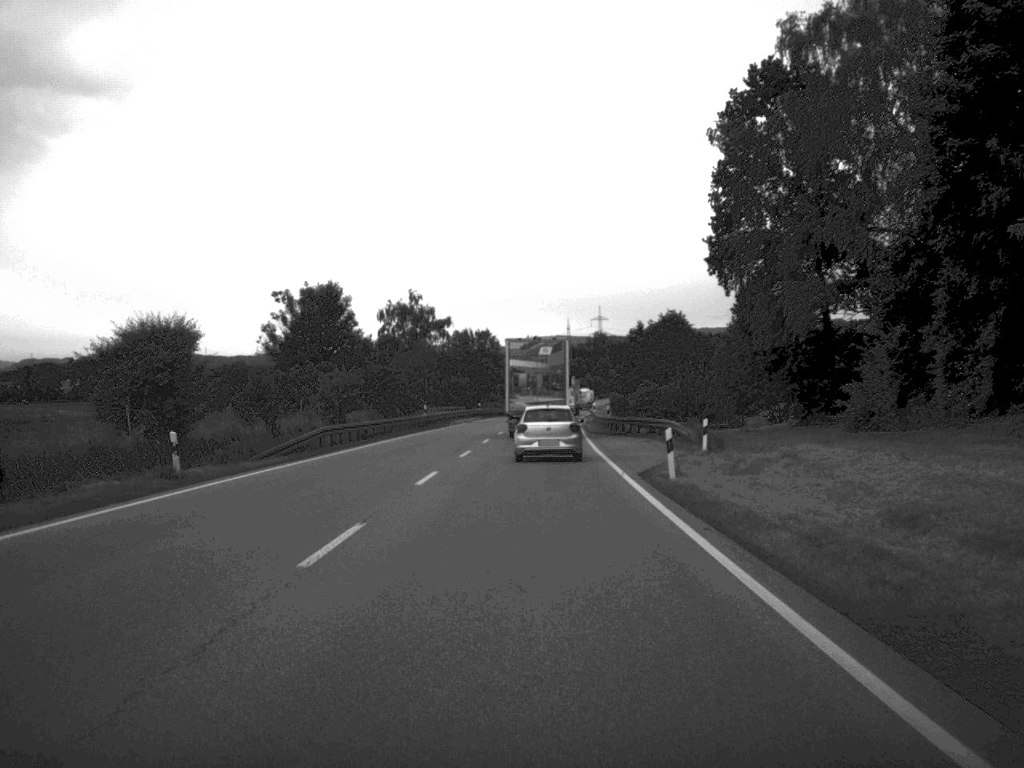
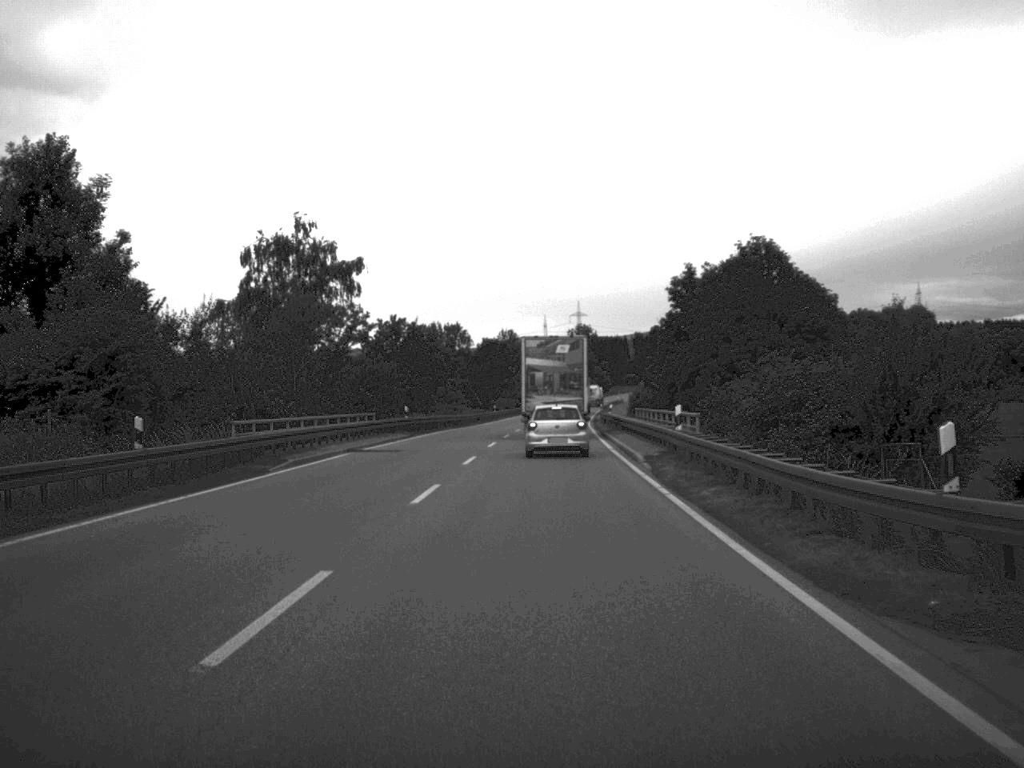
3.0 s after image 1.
(+0.3, +51.7) m; +1°
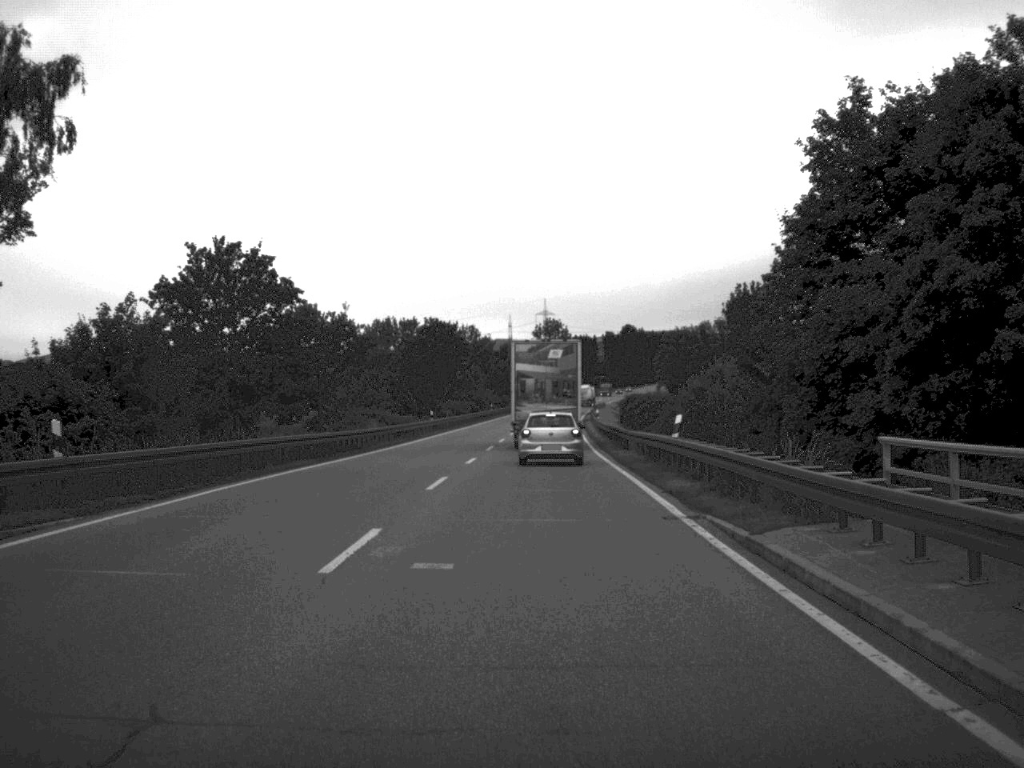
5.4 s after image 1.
(+0.5, +42.5) m; +1°
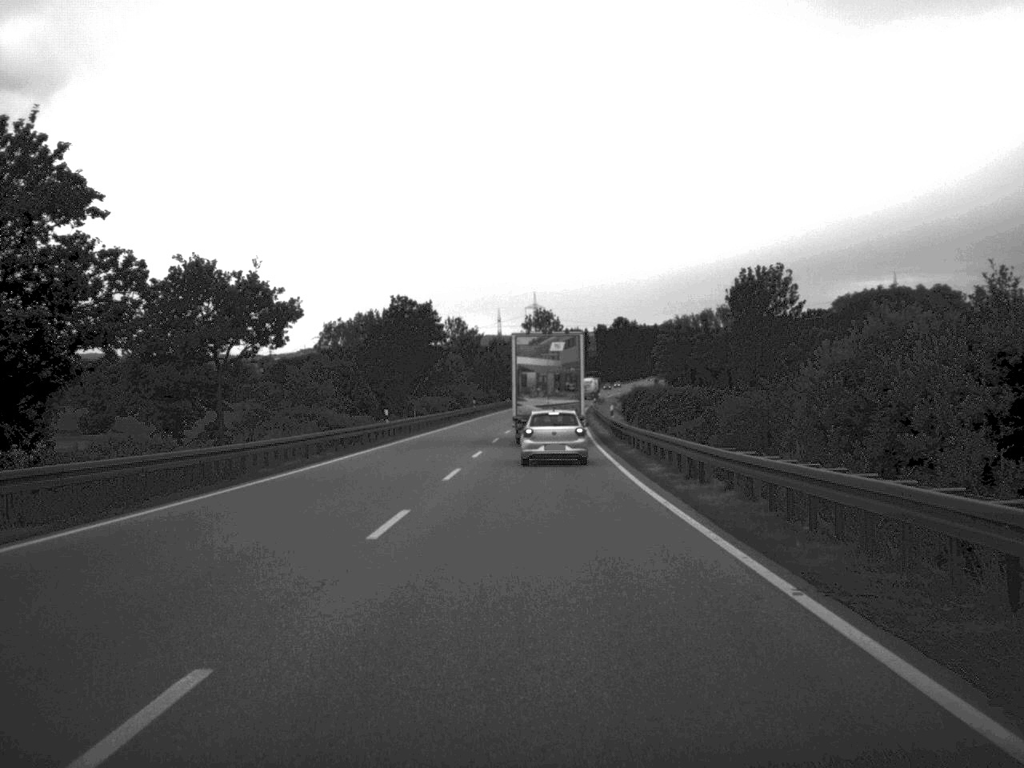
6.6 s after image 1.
(+0.1, +20.3) m; 0°
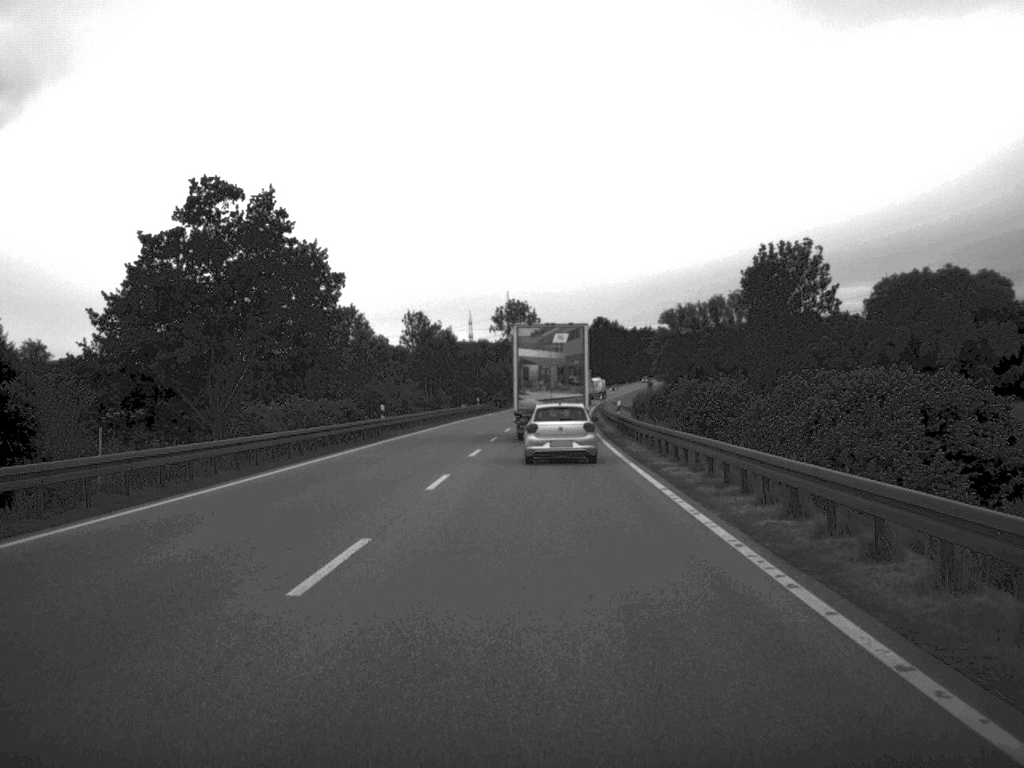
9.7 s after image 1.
(+0.5, +51.8) m; +1°
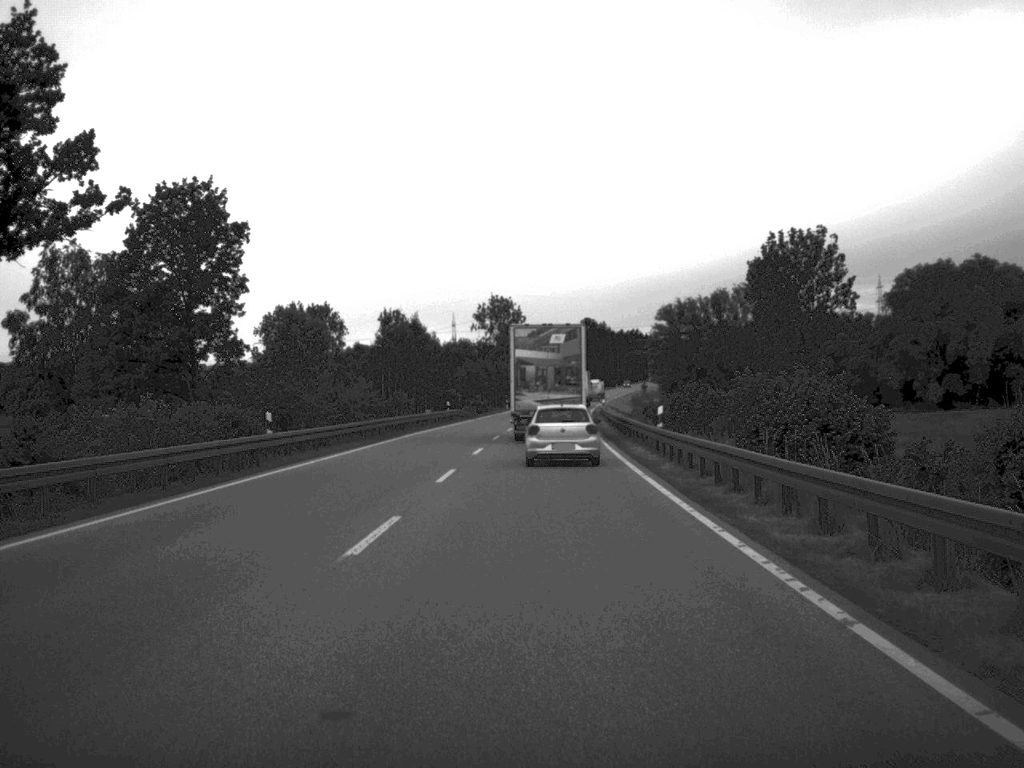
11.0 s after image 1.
(+0.1, +21.5) m; +1°
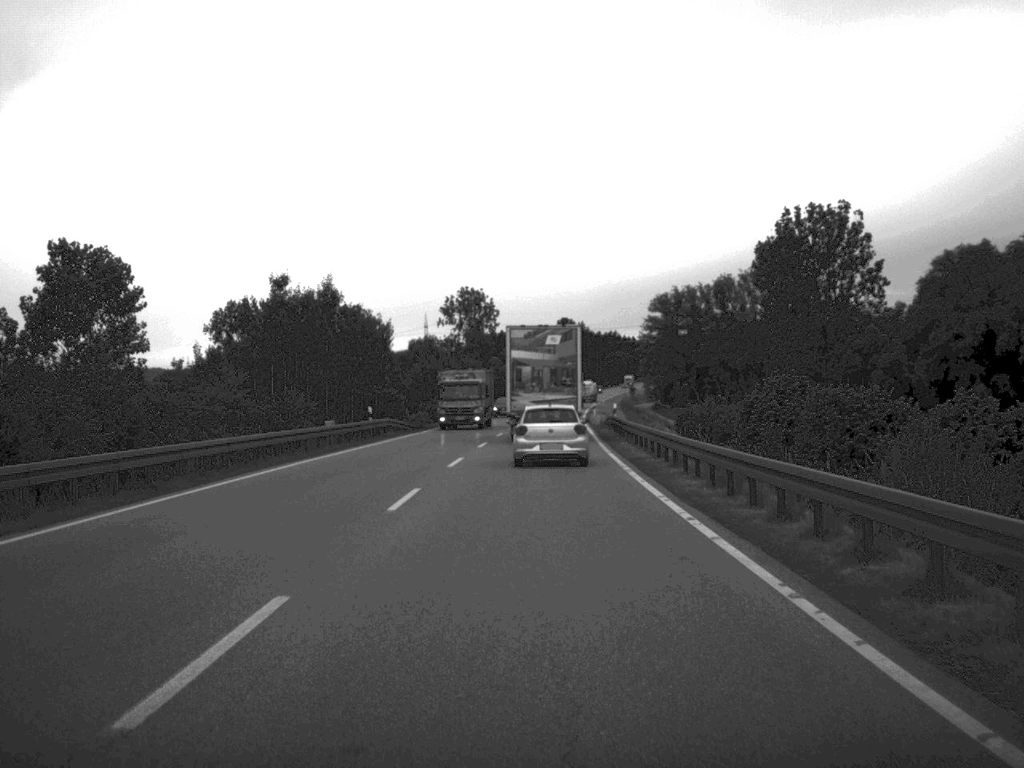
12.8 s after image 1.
(+0.3, +30.0) m; +1°
